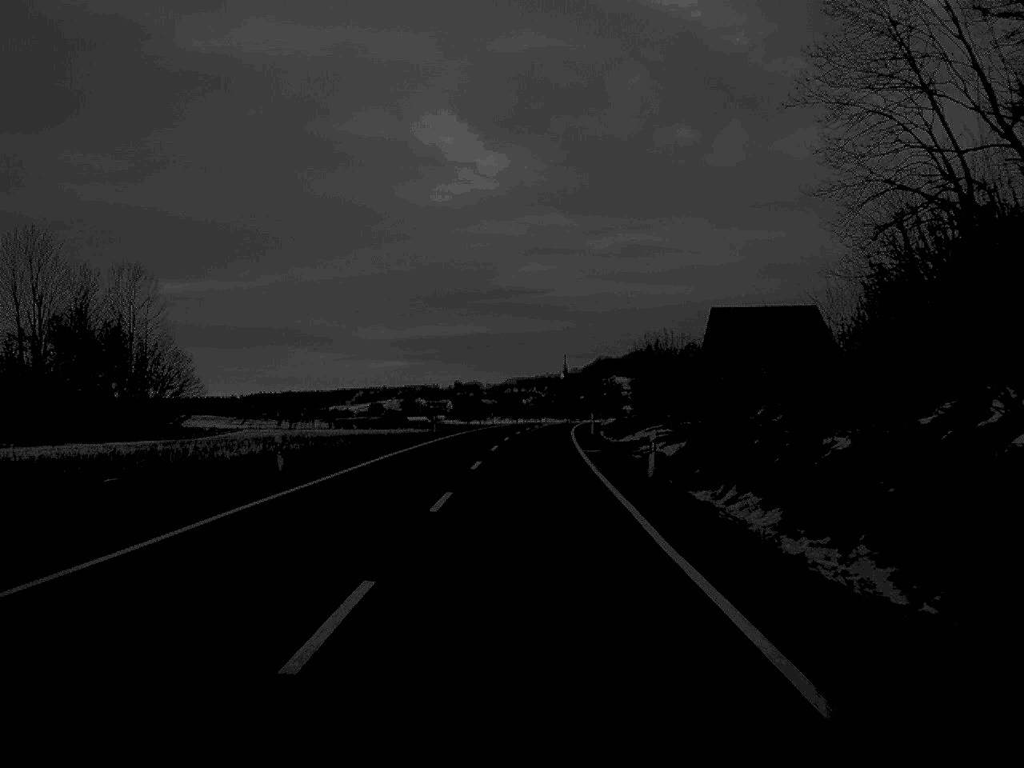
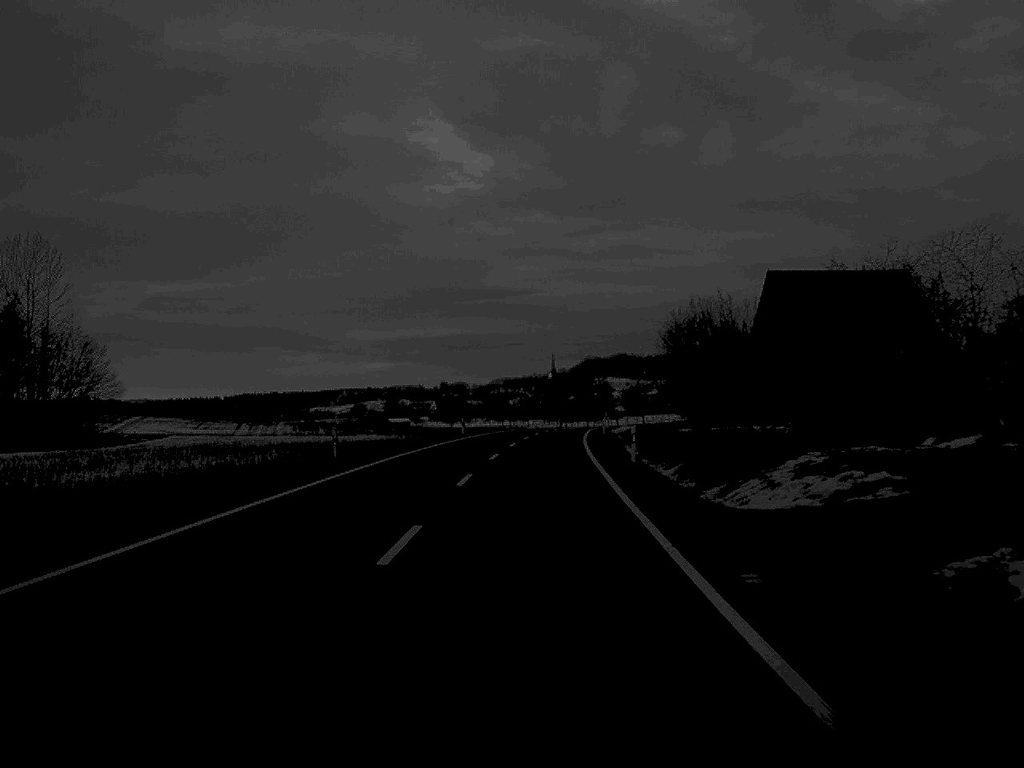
(+0.1, +30.1) m; +1°
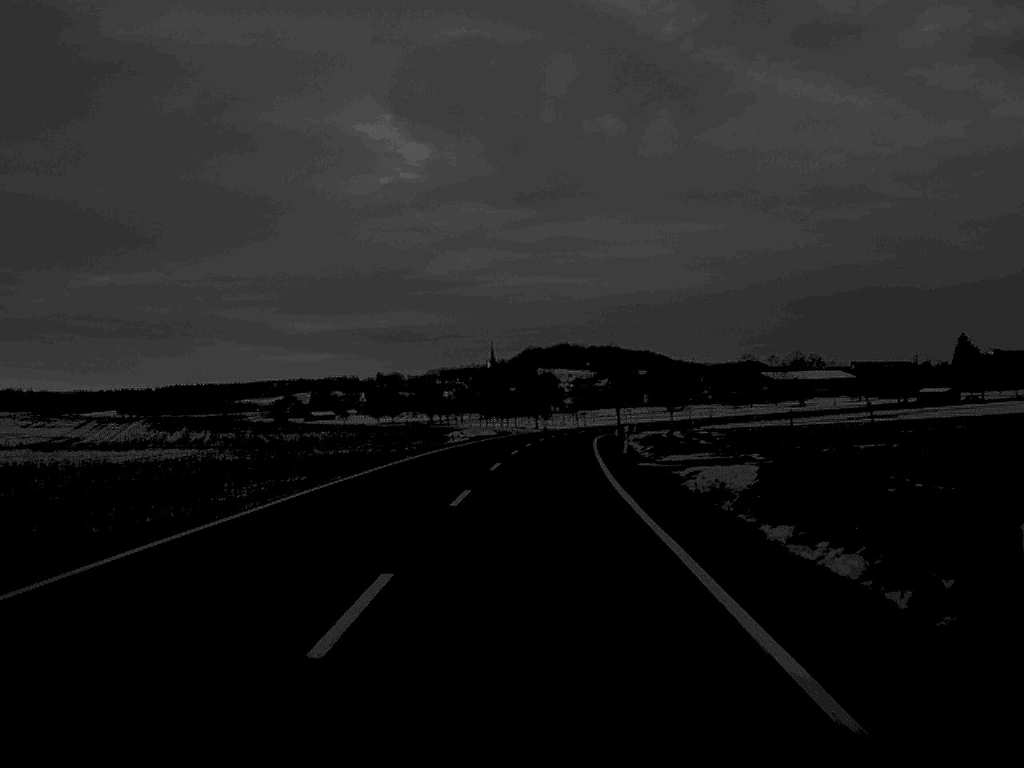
(+1.5, +64.1) m; +3°
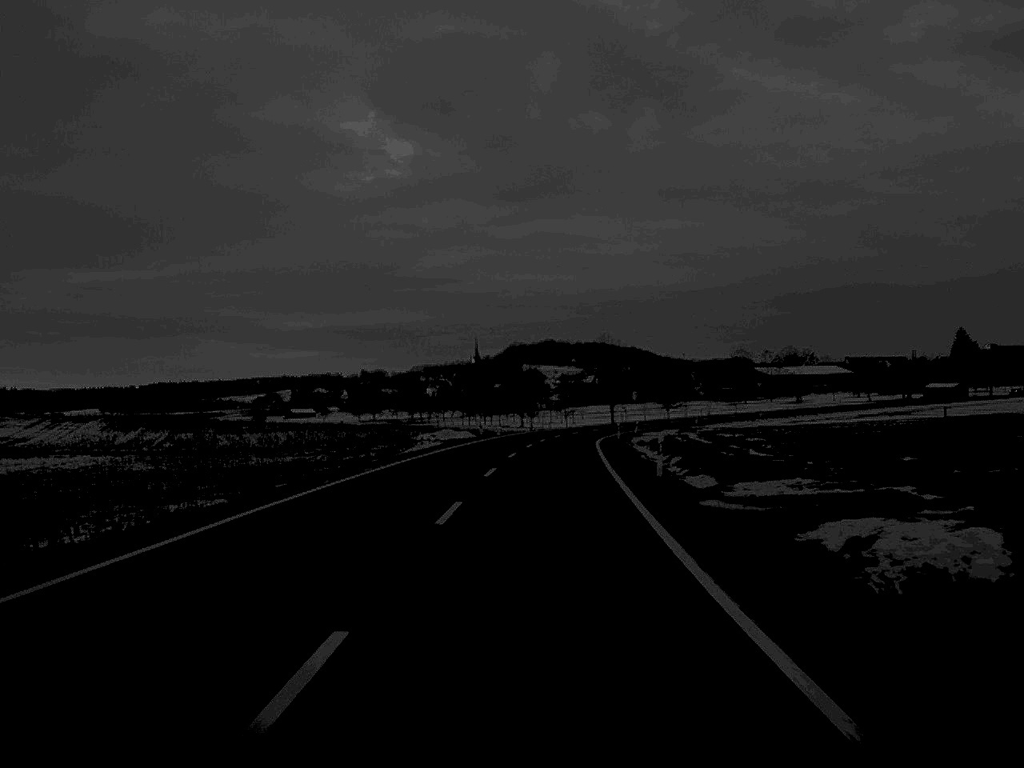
(+0.1, +14.9) m; +1°
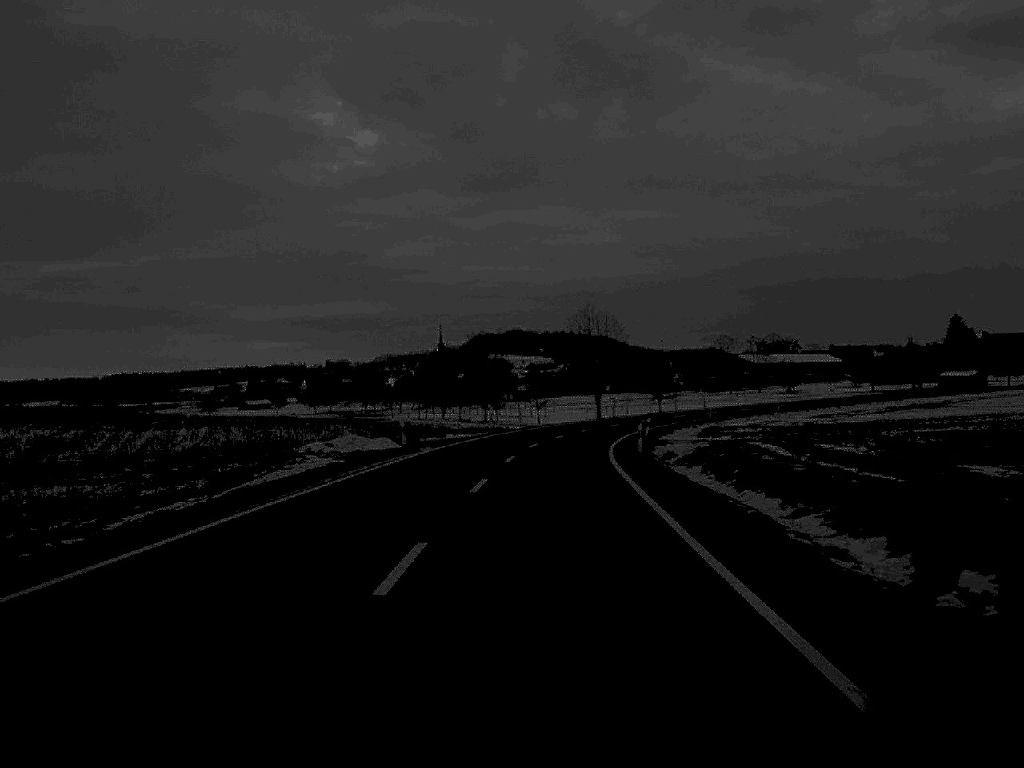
(+0.4, +30.3) m; +1°
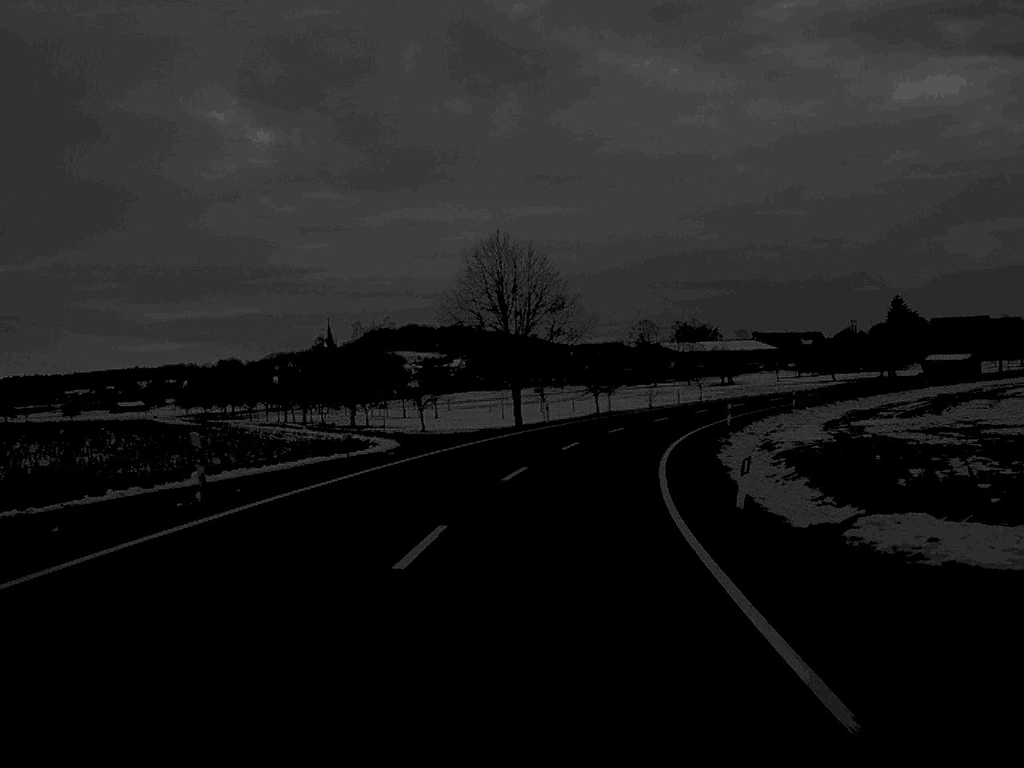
(+1.6, +46.4) m; +5°
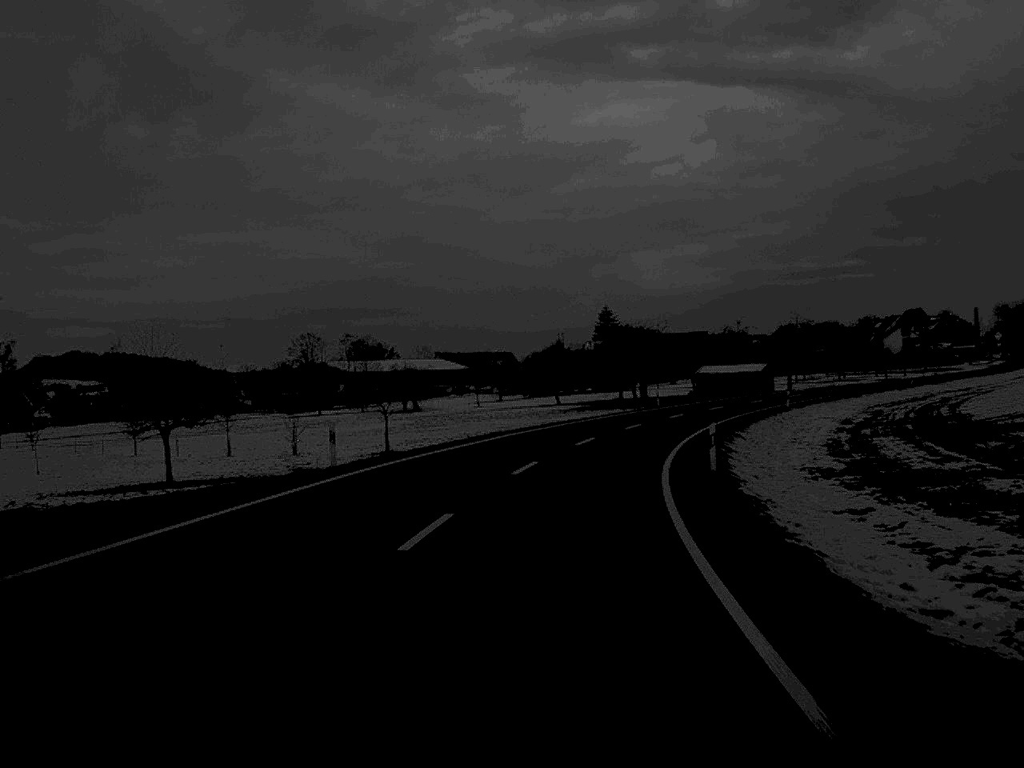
(+7.3, +57.5) m; +15°
